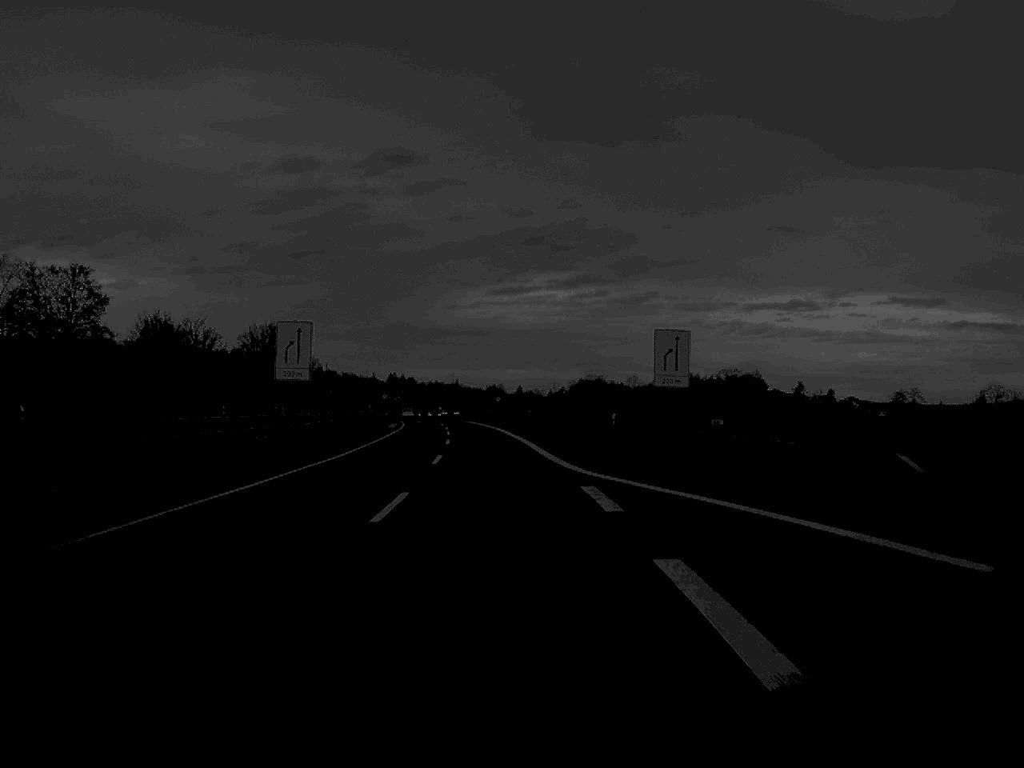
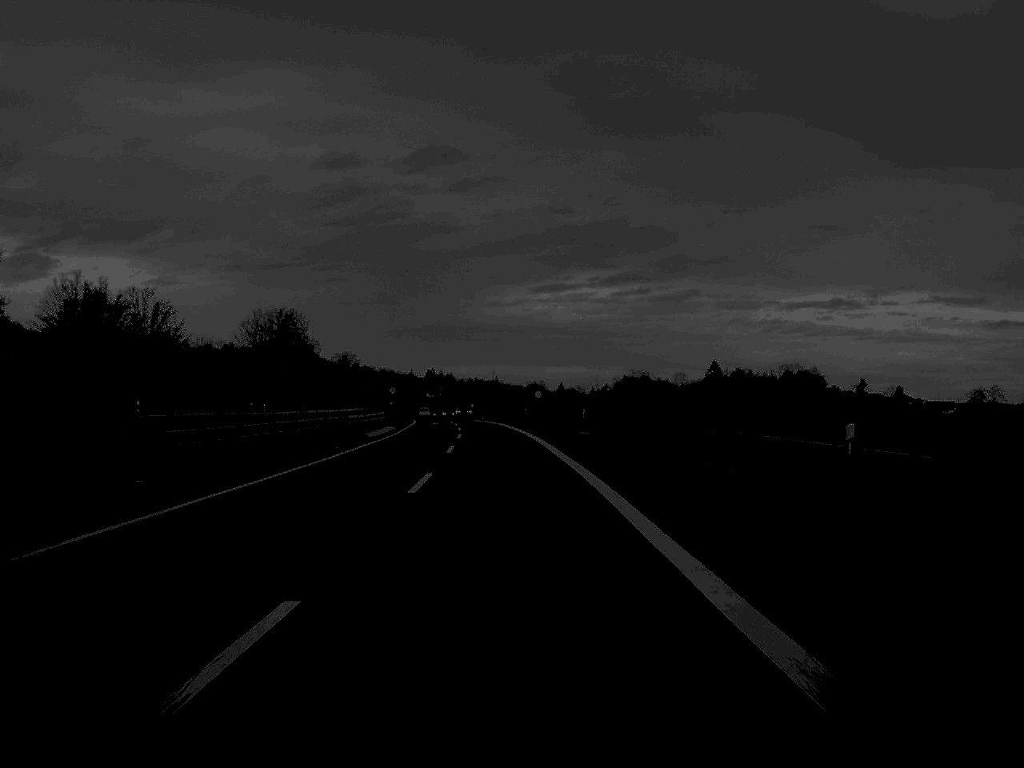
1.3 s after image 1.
(-0.5, +31.3) m; -2°
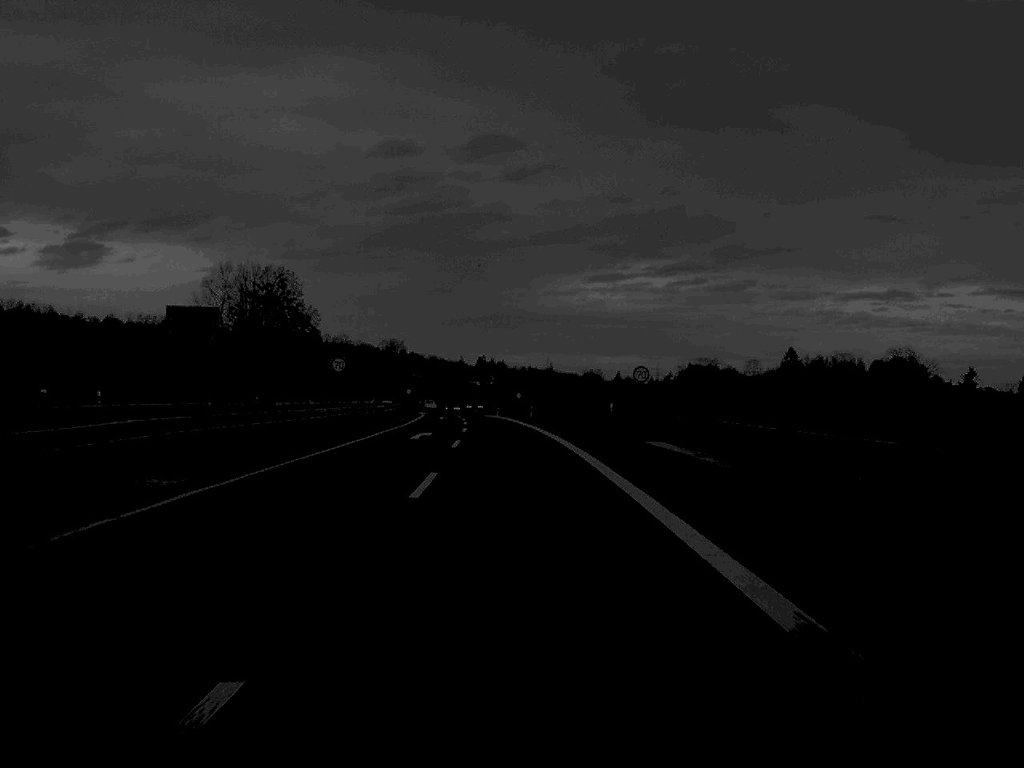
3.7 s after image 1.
(-1.3, +57.3) m; -2°
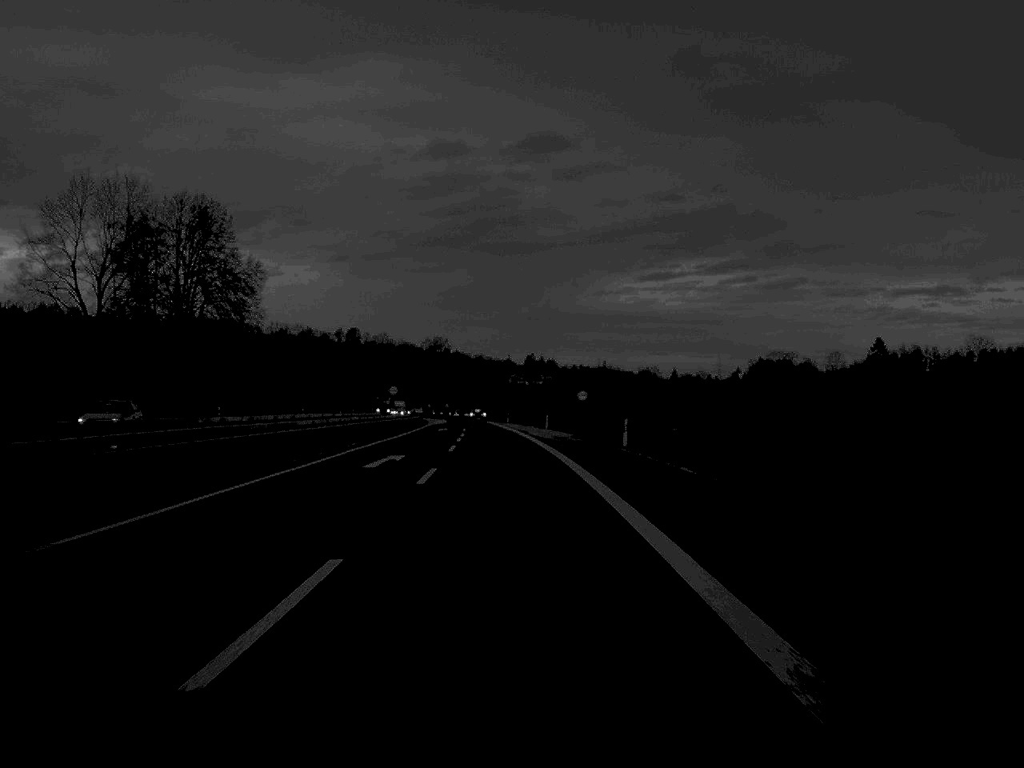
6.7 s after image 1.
(-1.2, +66.0) m; -2°
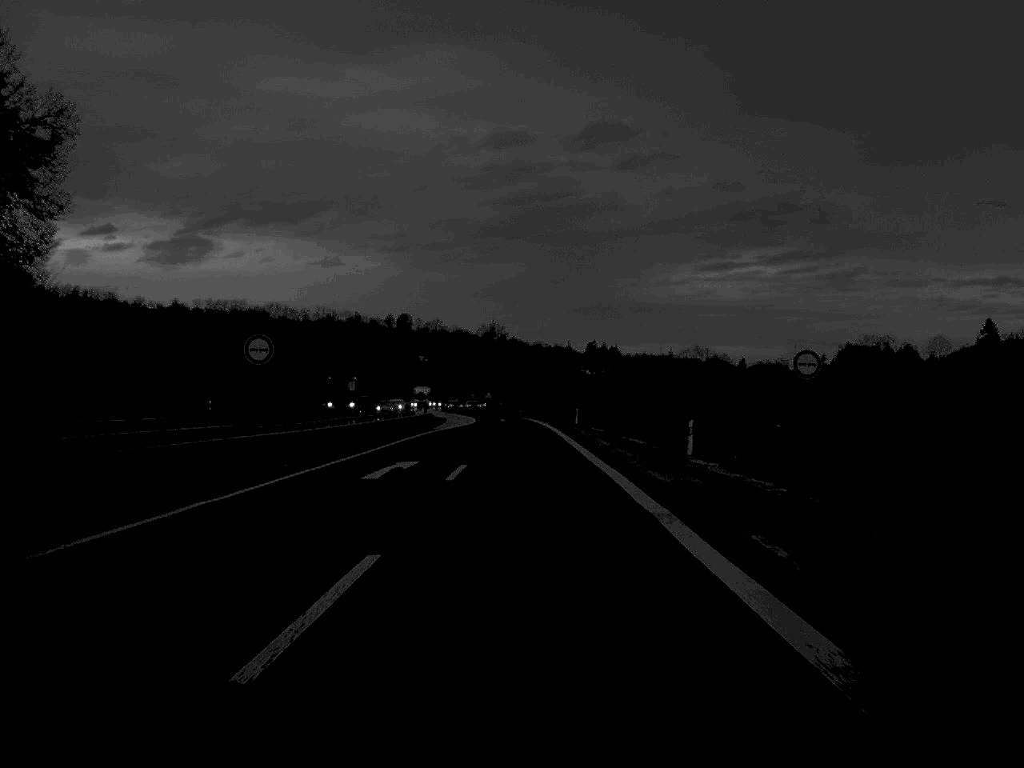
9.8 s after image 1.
(-1.4, +60.9) m; -3°
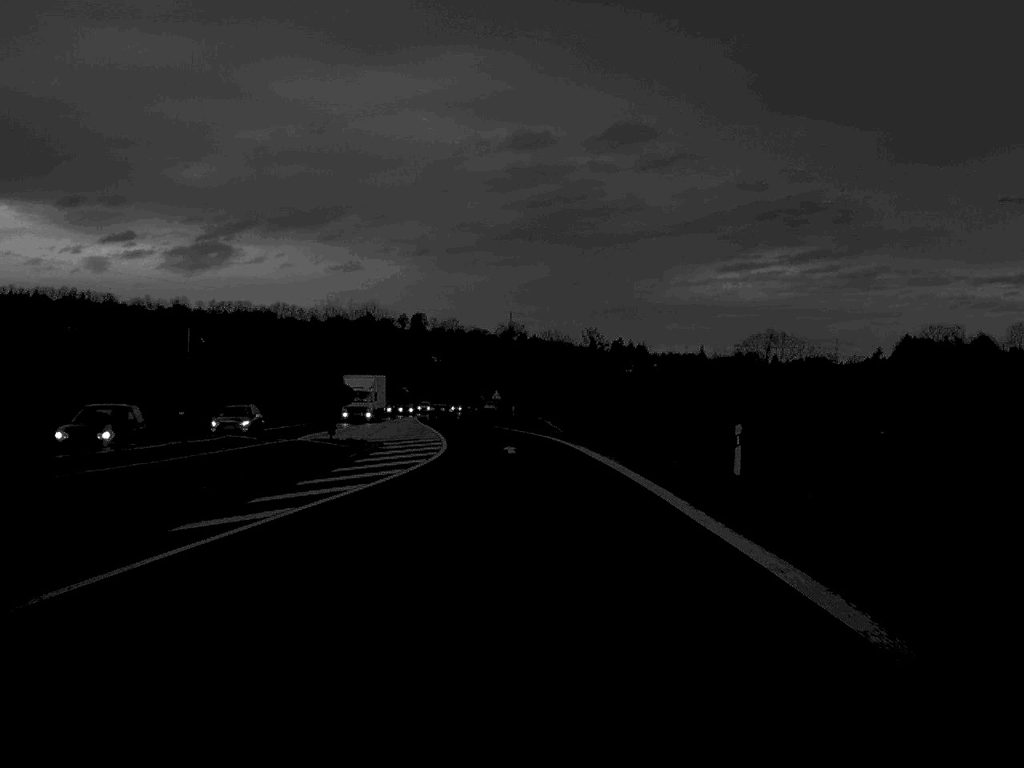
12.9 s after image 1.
(-0.5, +58.1) m; -1°
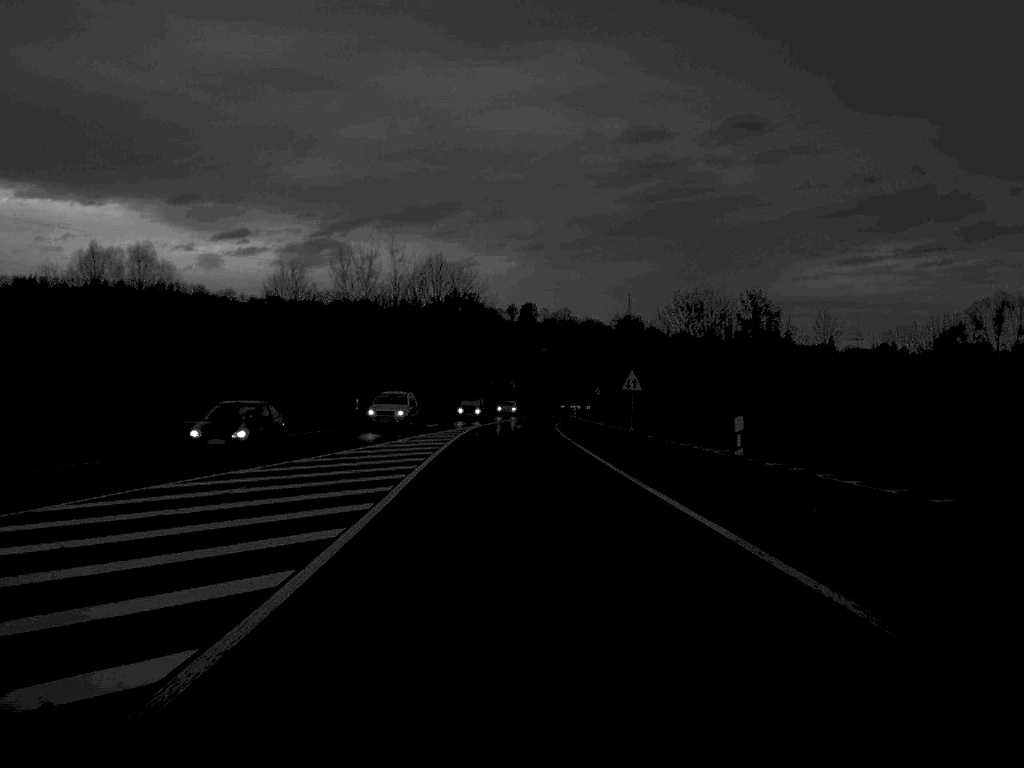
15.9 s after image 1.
(-2.1, +60.1) m; -5°
